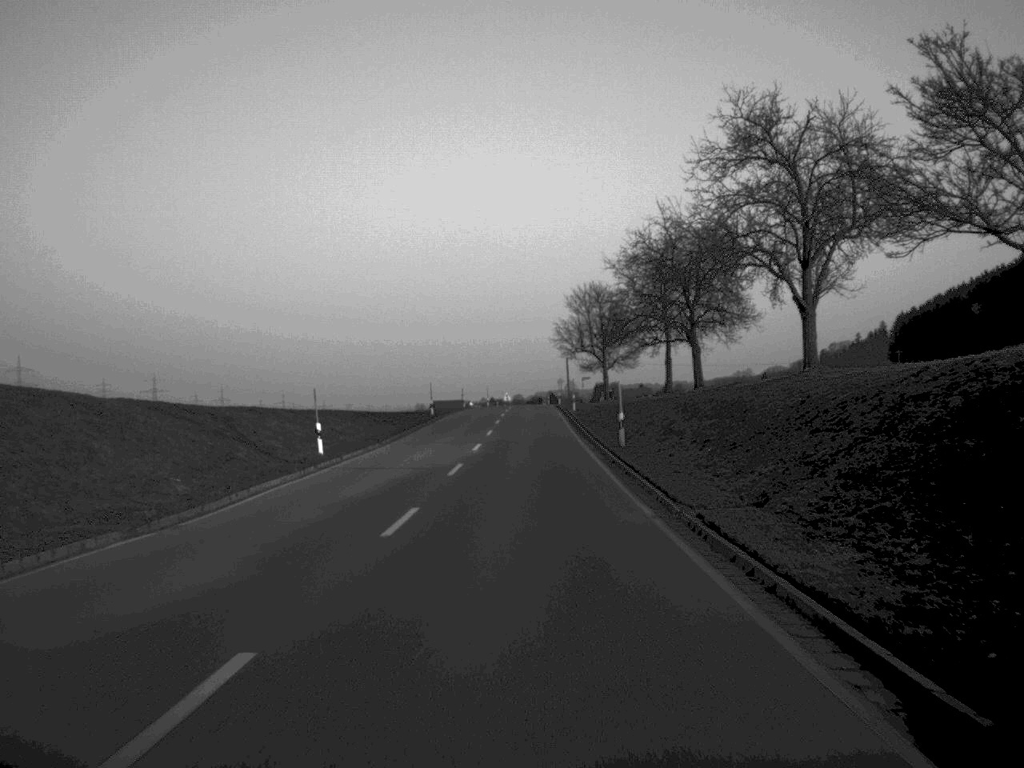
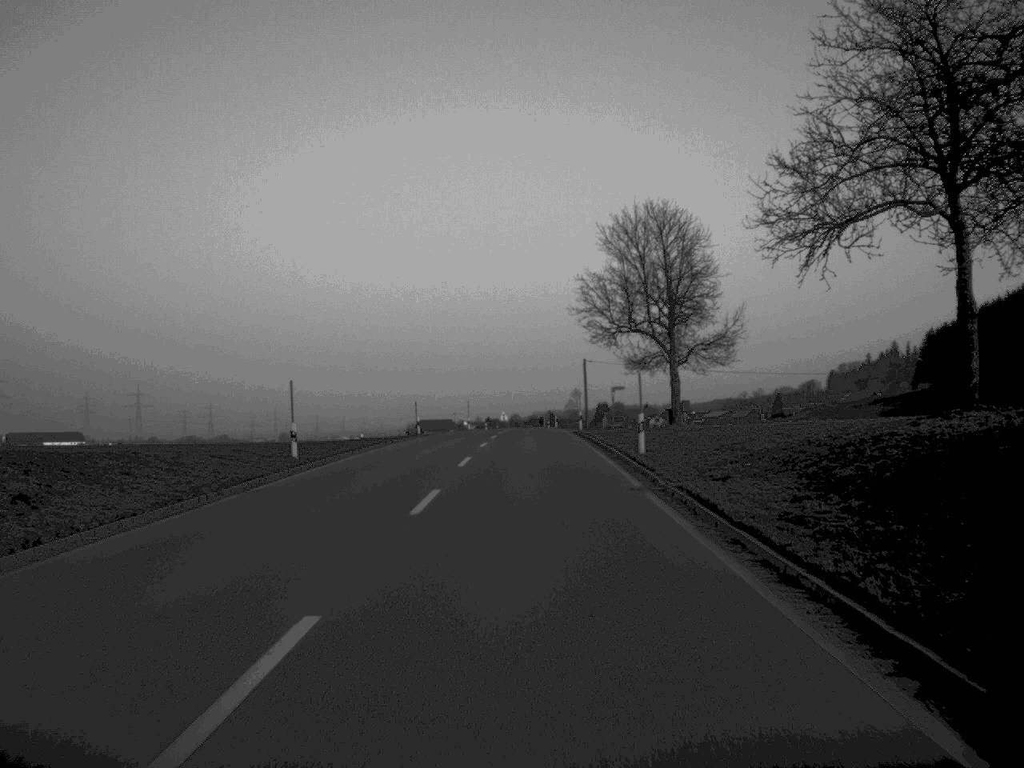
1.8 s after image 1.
(0.0, +45.5) m; 0°
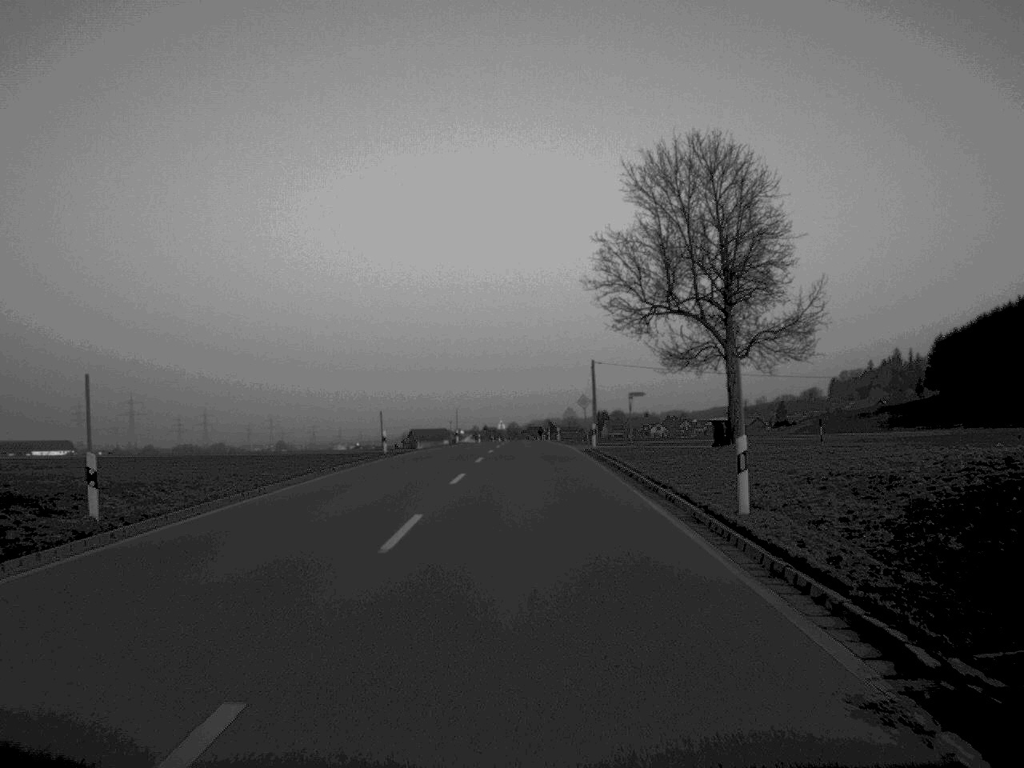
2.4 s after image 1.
(0.0, +14.8) m; 0°
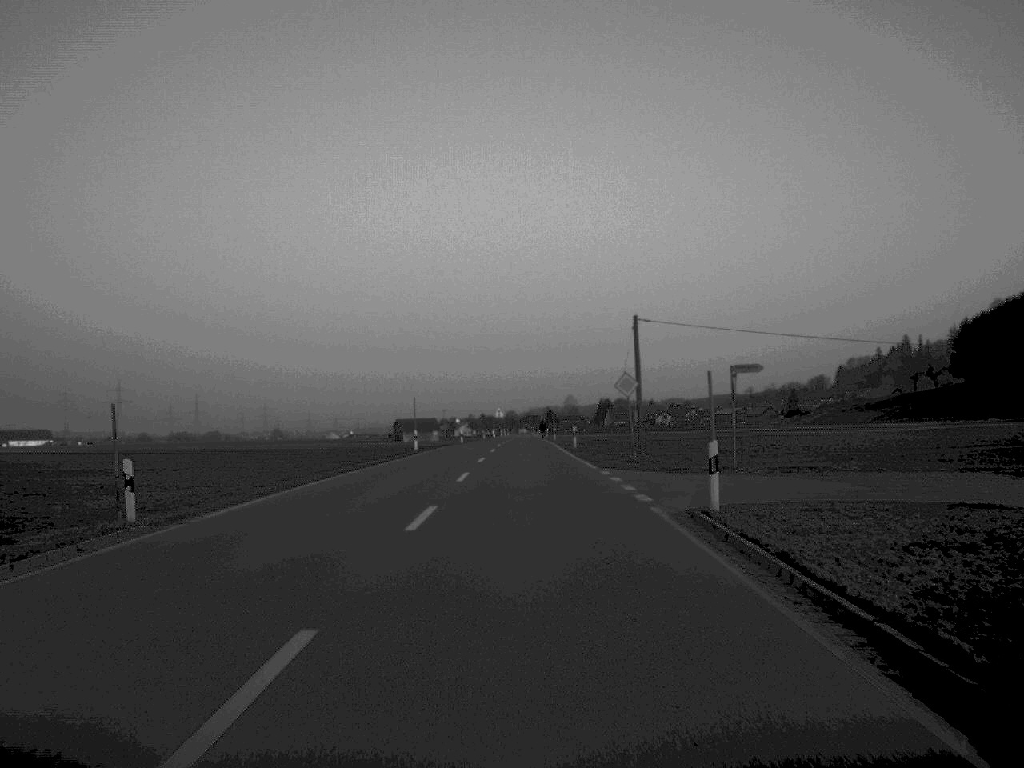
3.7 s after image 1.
(0.0, +32.9) m; 0°
